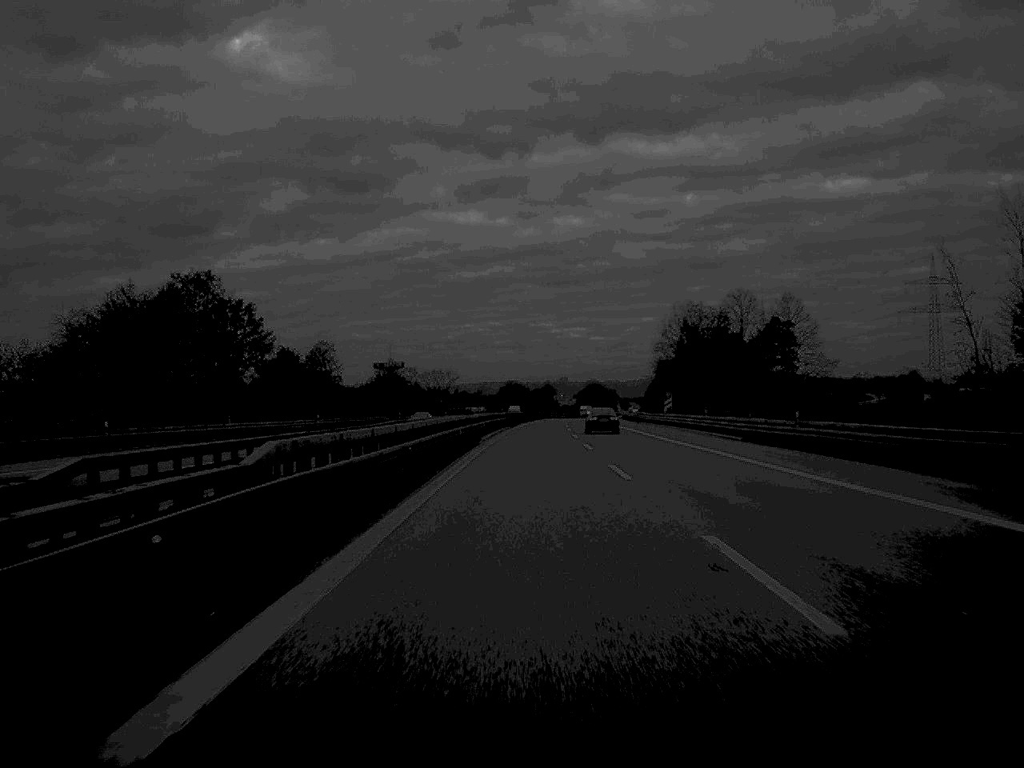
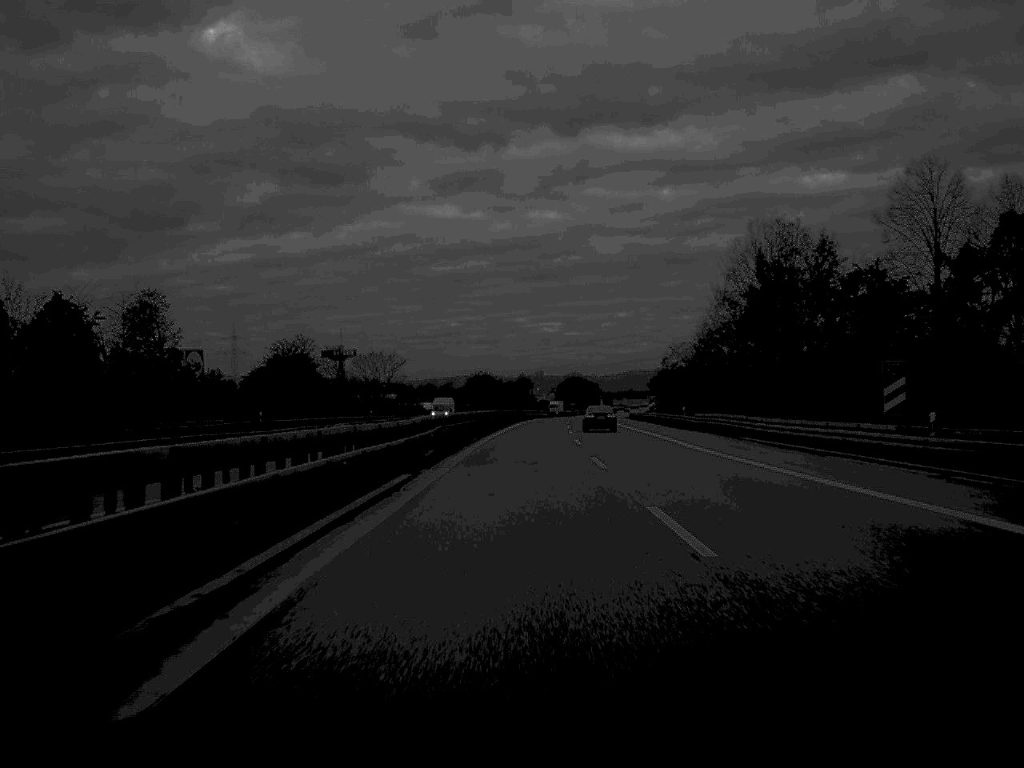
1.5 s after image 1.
(+0.7, +68.1) m; +1°
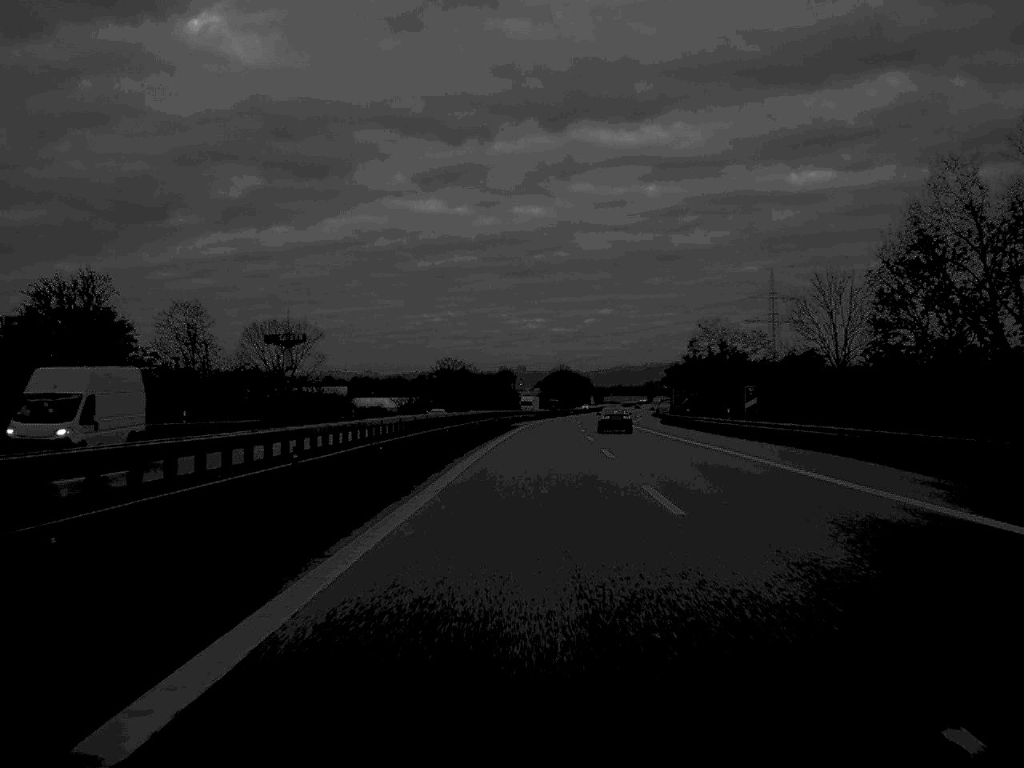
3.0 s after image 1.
(+0.4, +66.6) m; +1°
